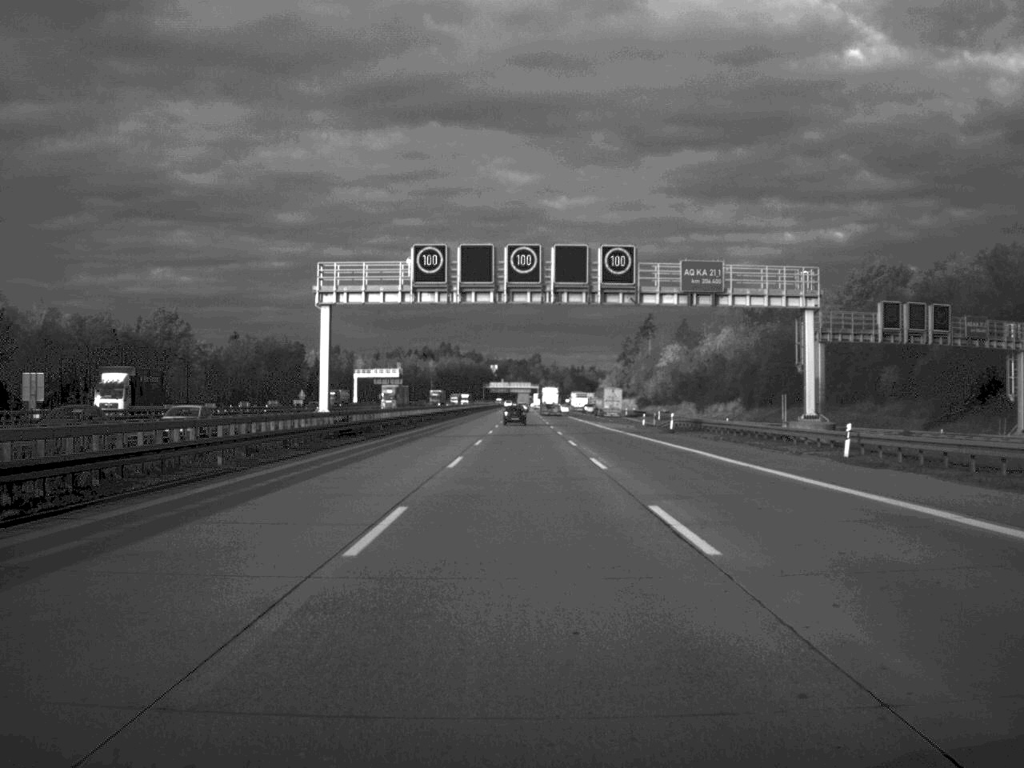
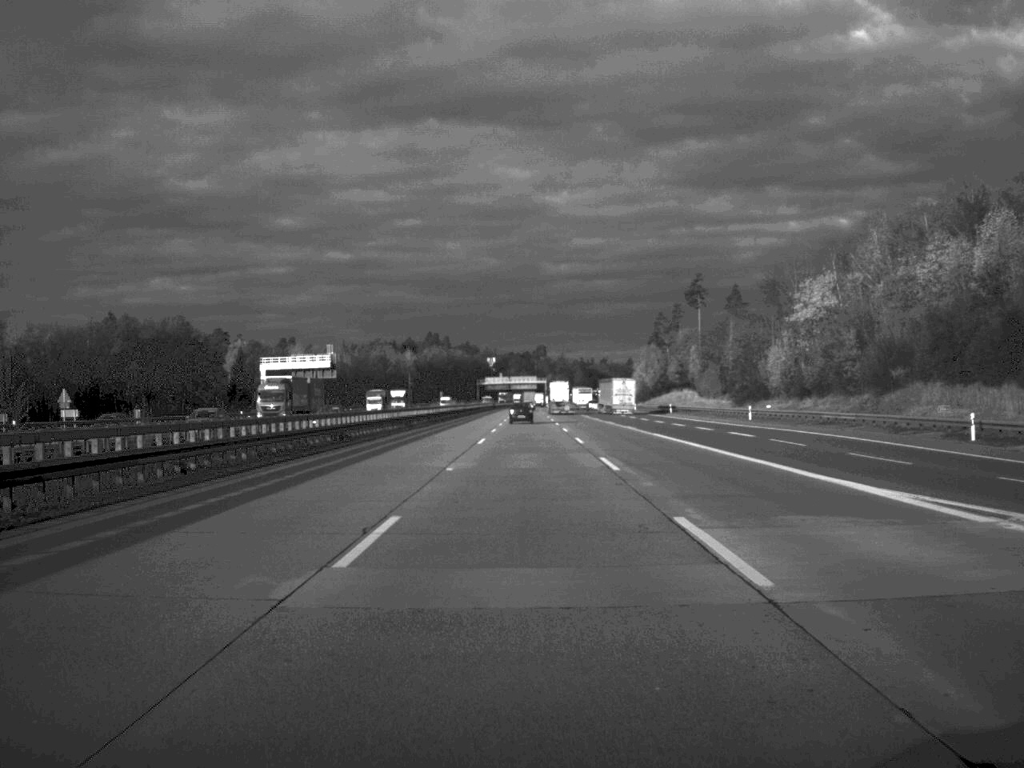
(-0.3, +108.9) m; 0°
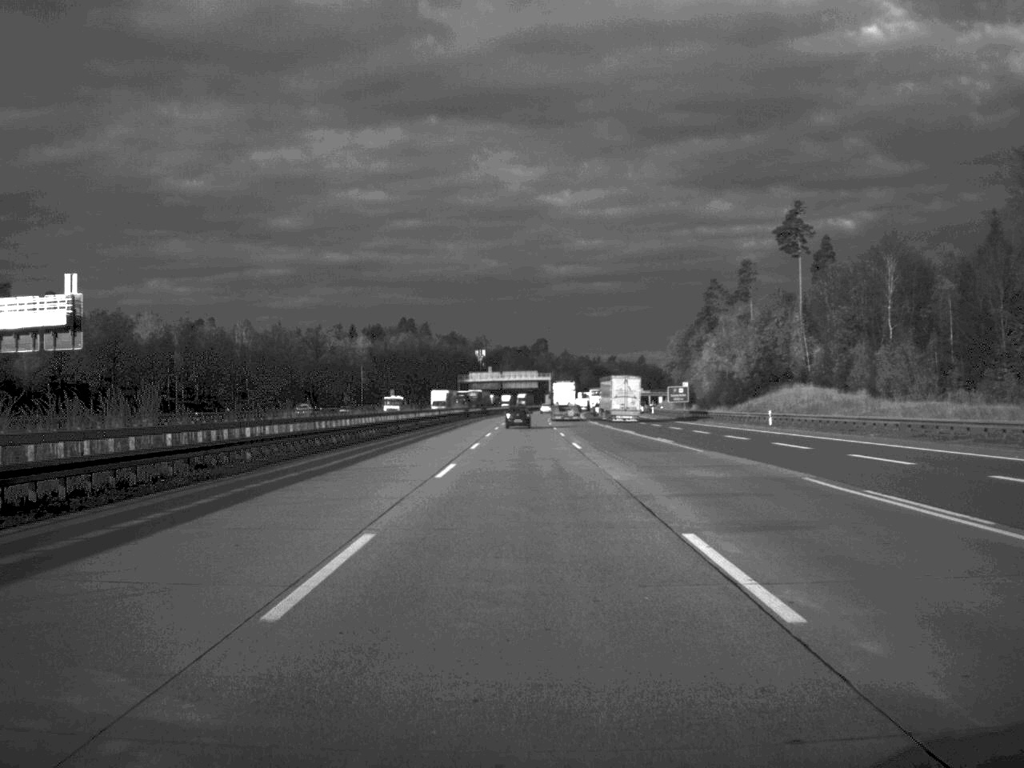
(0.0, +108.8) m; 0°
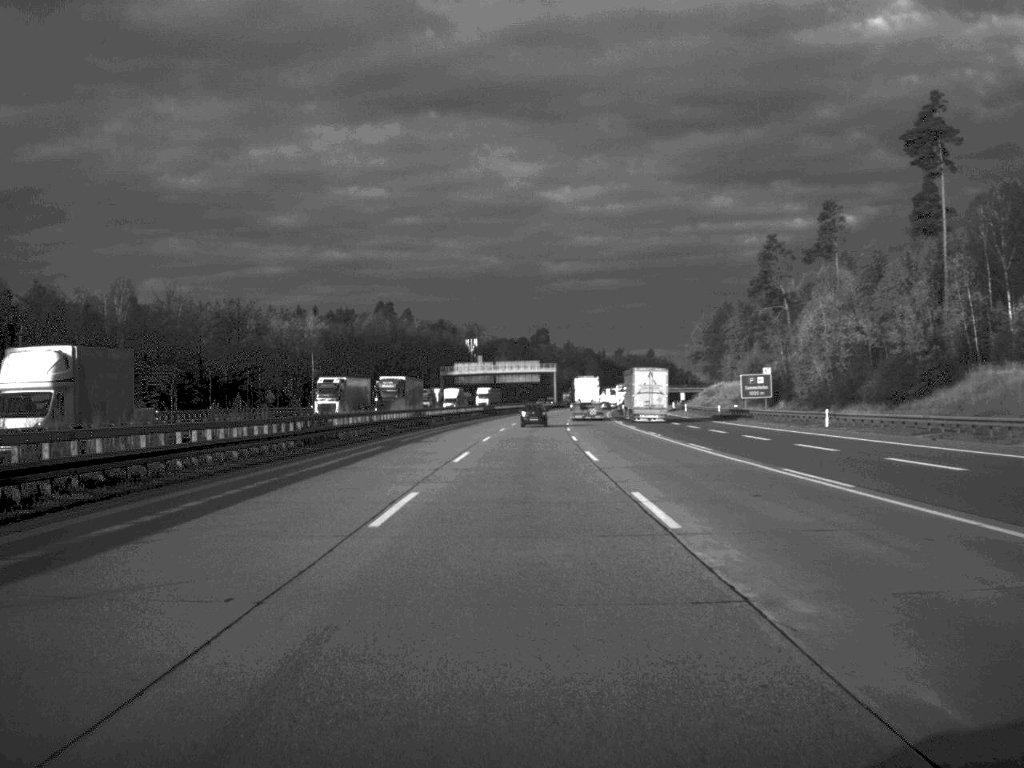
(0.0, +64.4) m; 0°
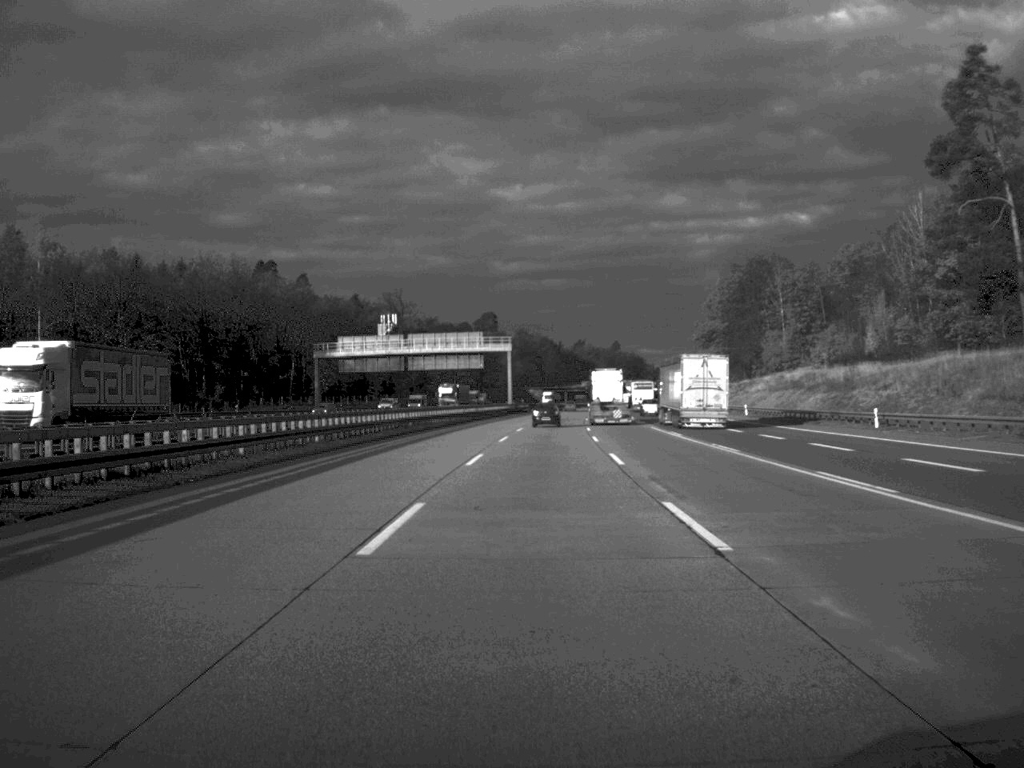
(+1.5, +108.8) m; +2°
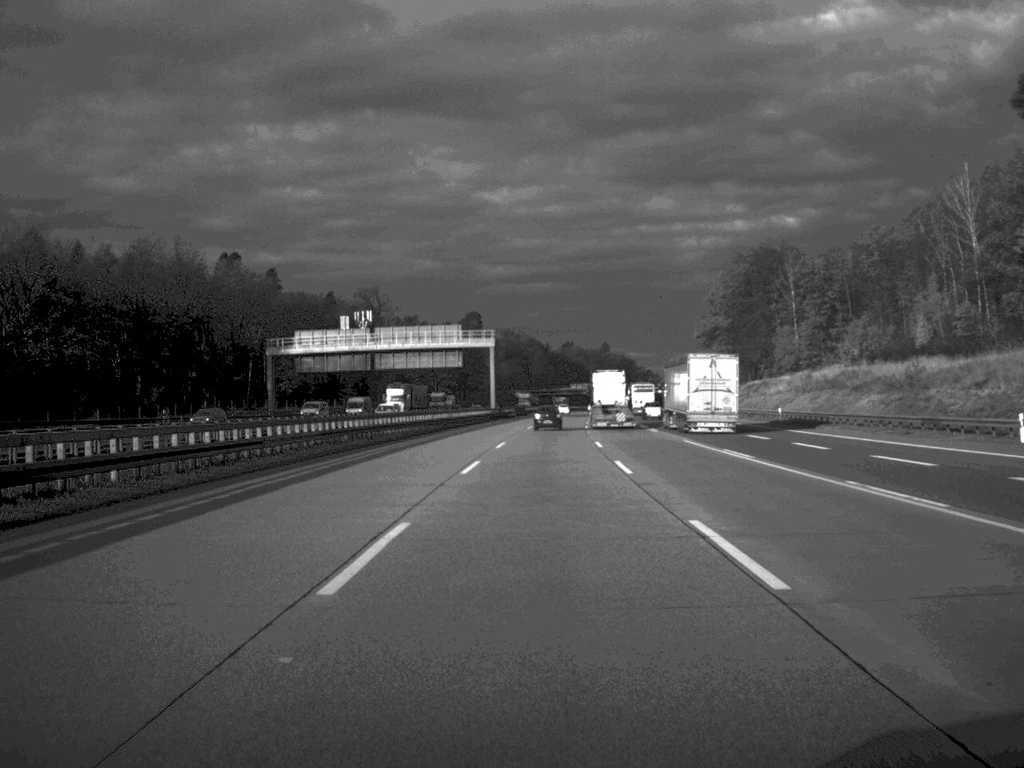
(+0.1, +20.8) m; +1°
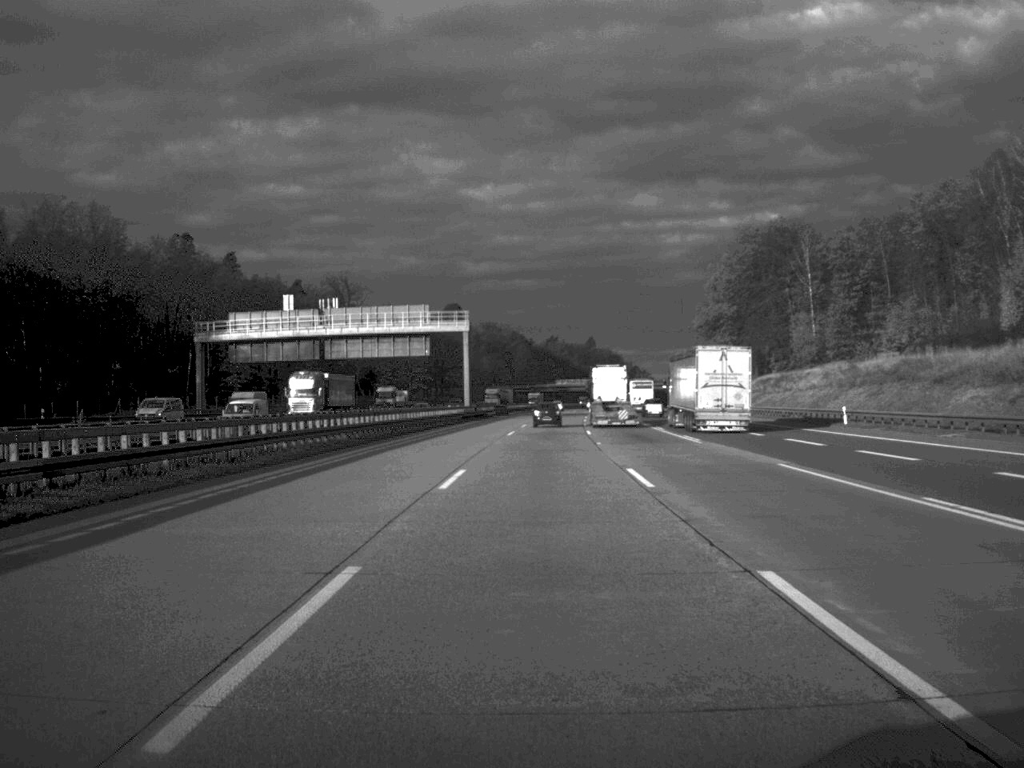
(+0.1, +22.8) m; +1°
